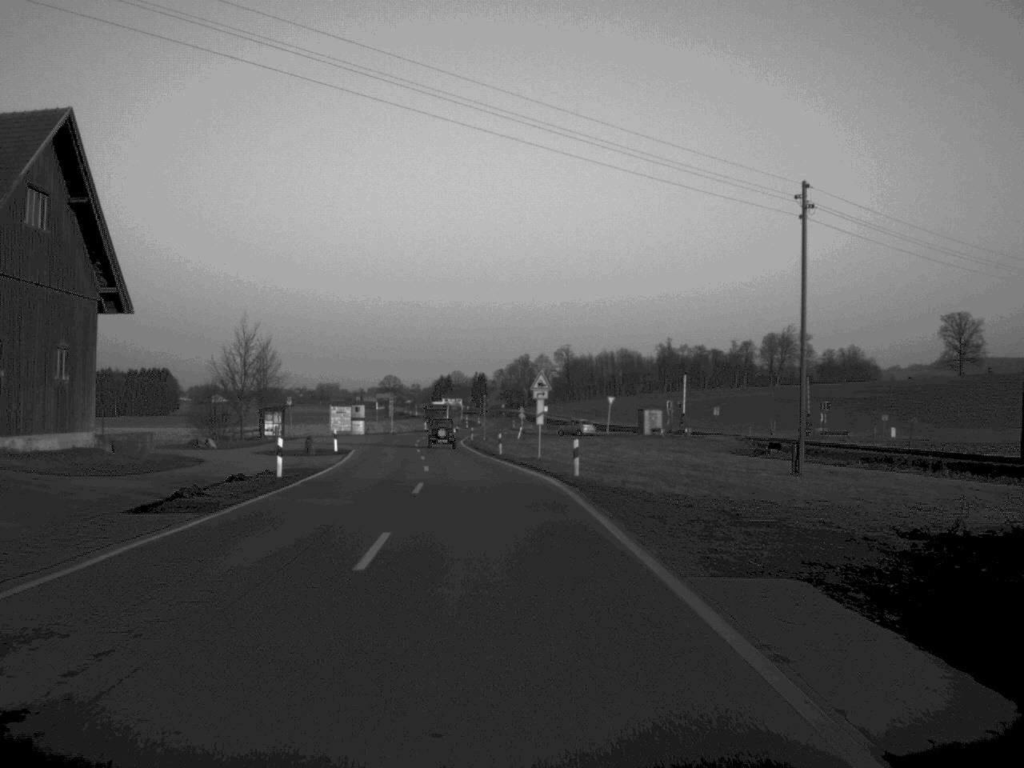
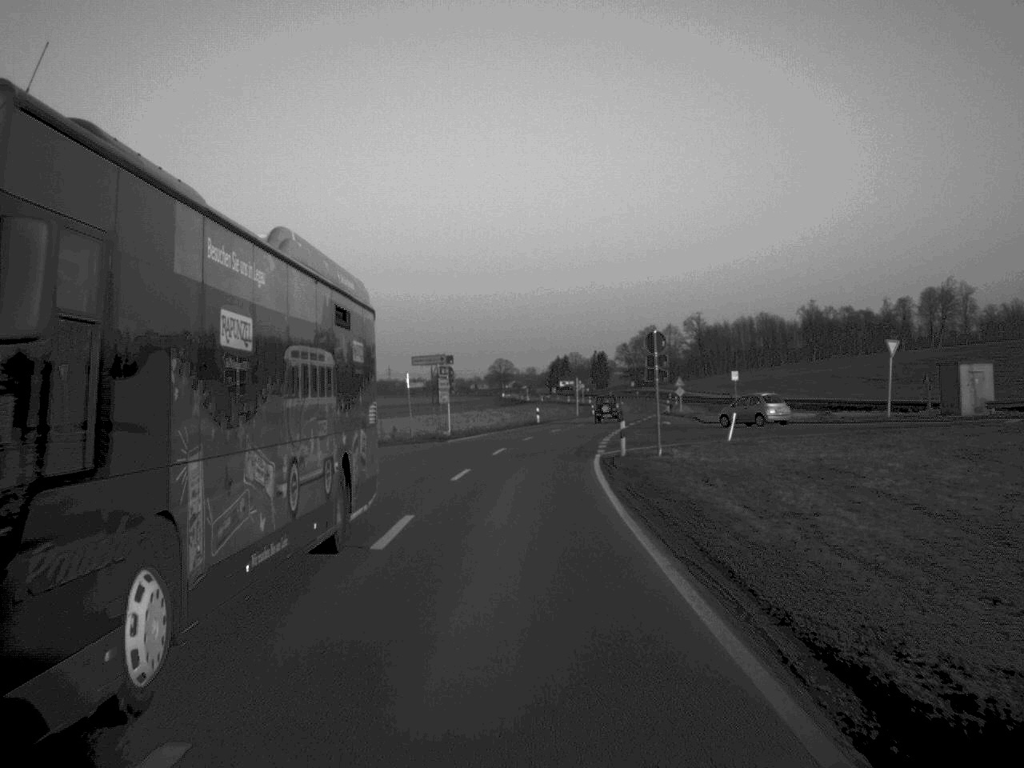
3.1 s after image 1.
(-3.2, +59.7) m; -5°
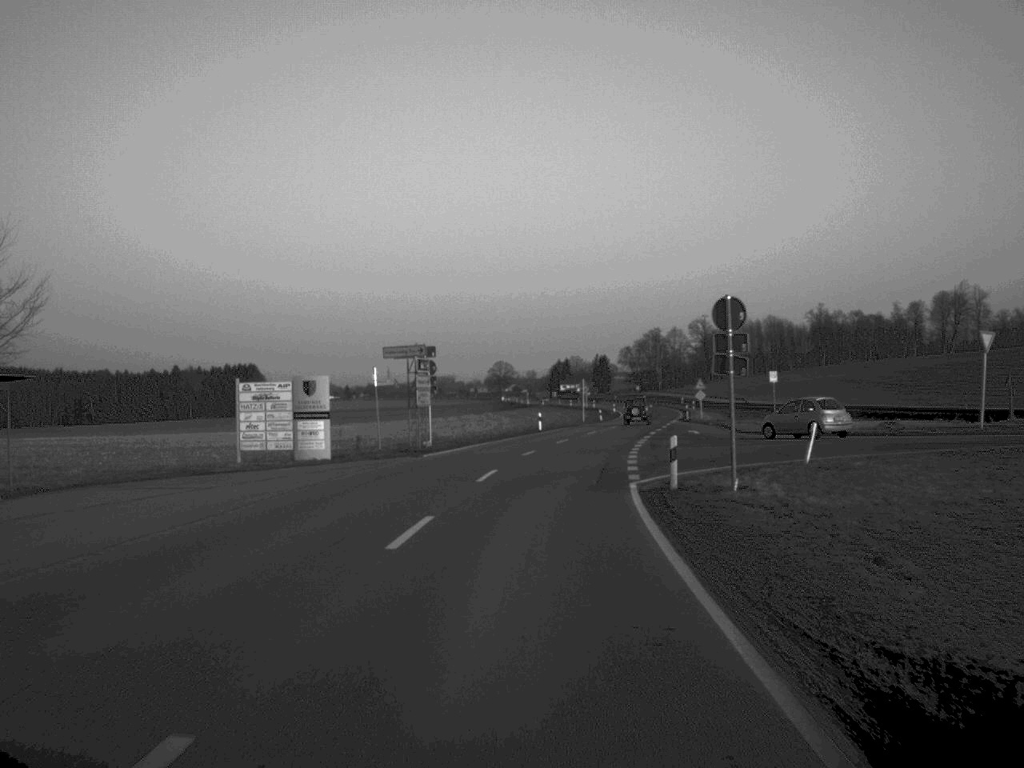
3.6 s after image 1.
(0.0, +11.9) m; 0°
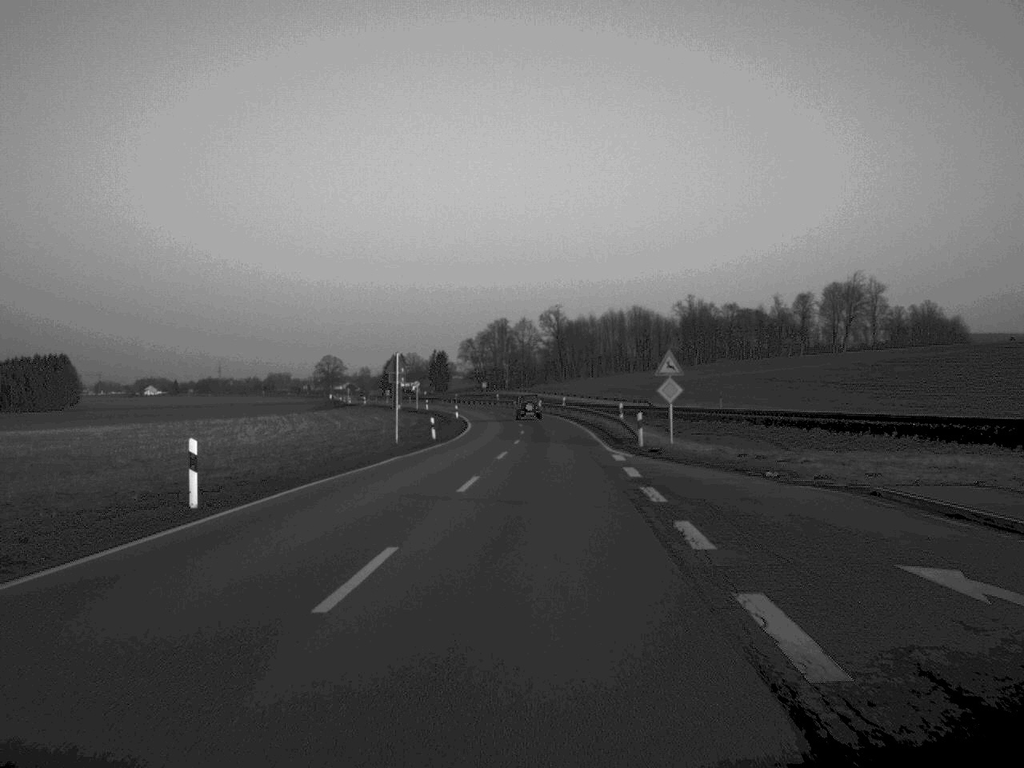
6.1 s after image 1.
(+3.3, +52.3) m; +7°
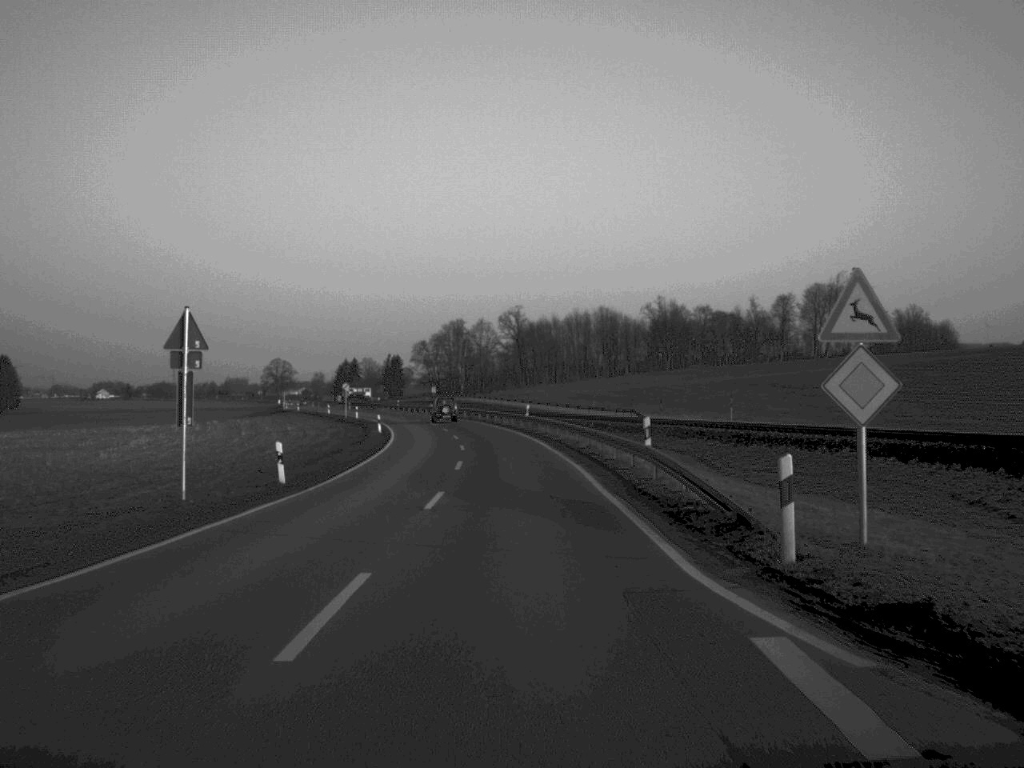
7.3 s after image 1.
(+0.5, +25.4) m; +2°
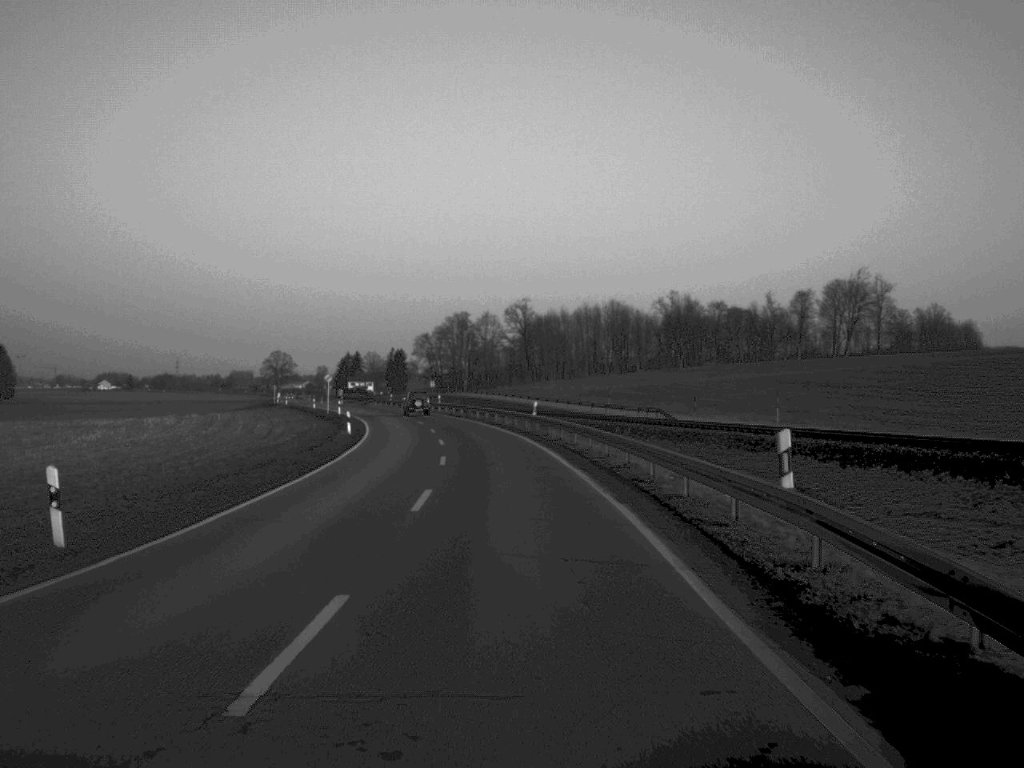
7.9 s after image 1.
(0.0, +13.5) m; 0°
